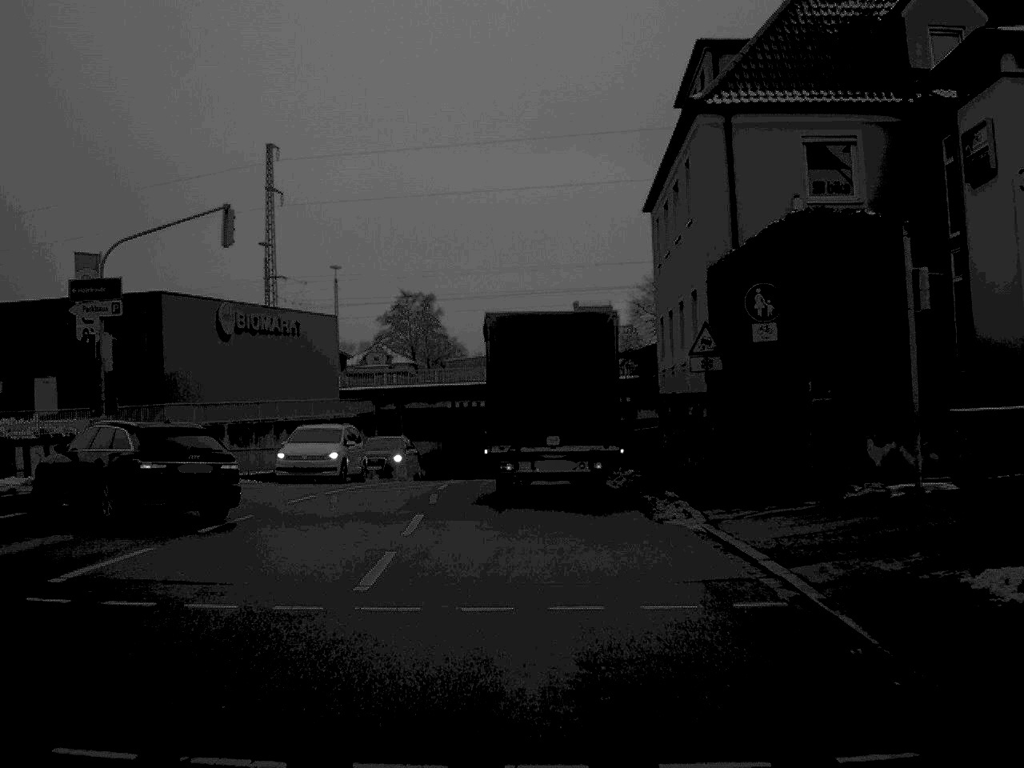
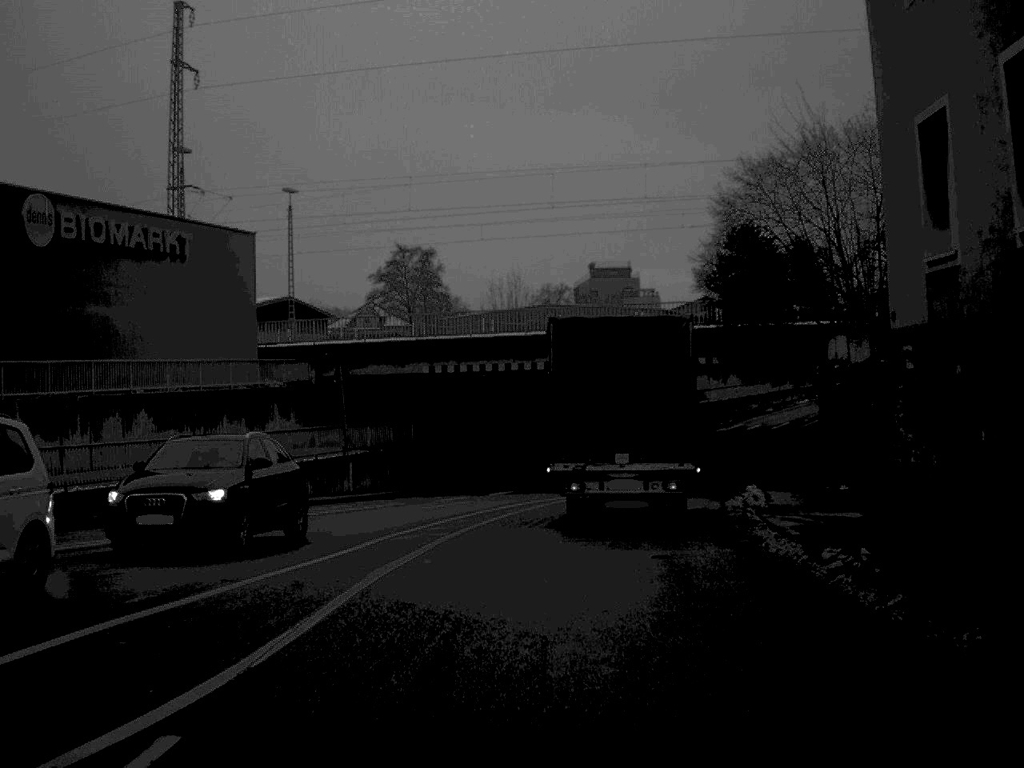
(-0.2, +25.7) m; 0°
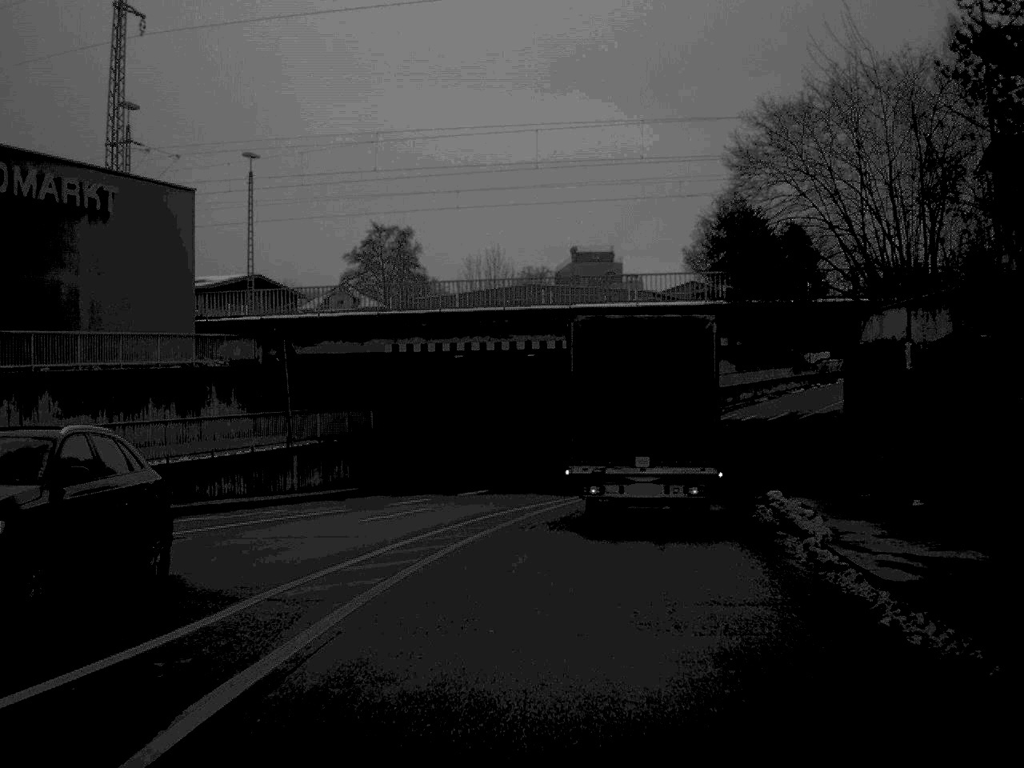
(+0.1, +6.4) m; +1°
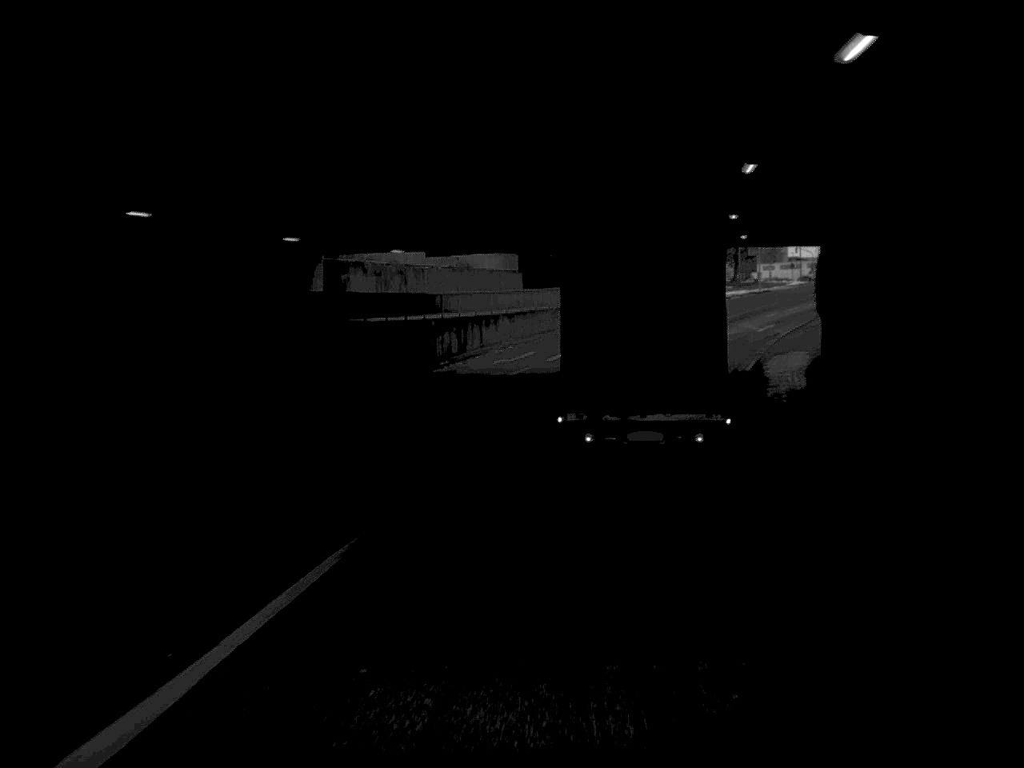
(+2.9, +32.2) m; +11°
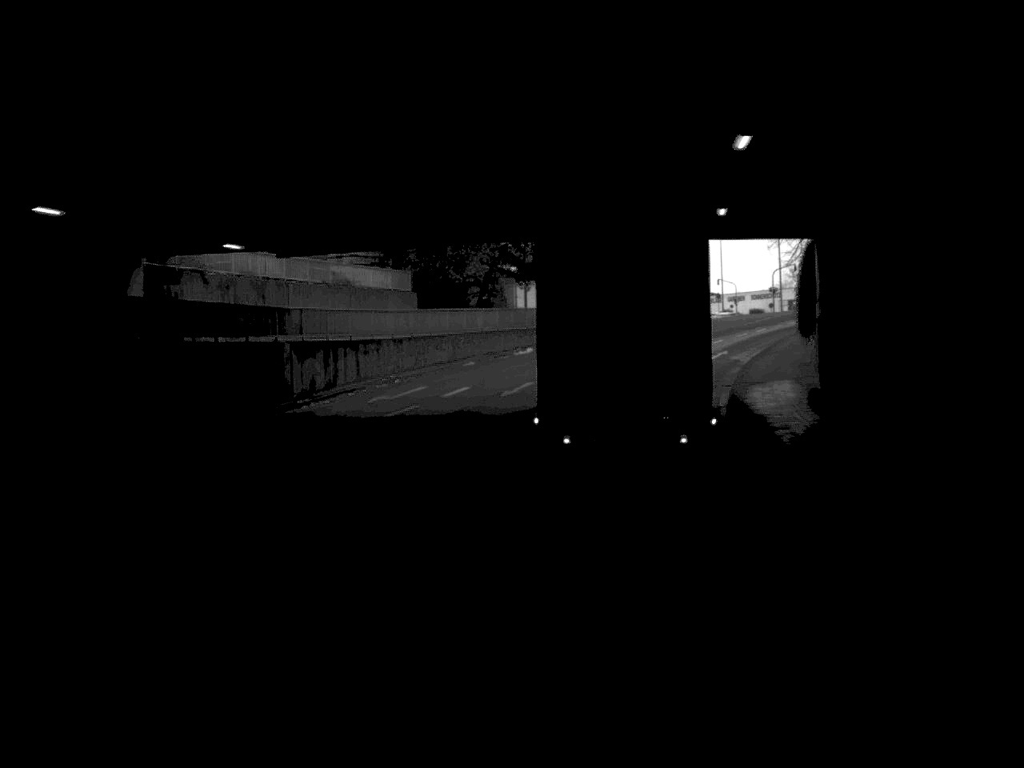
(+0.5, +13.1) m; +4°
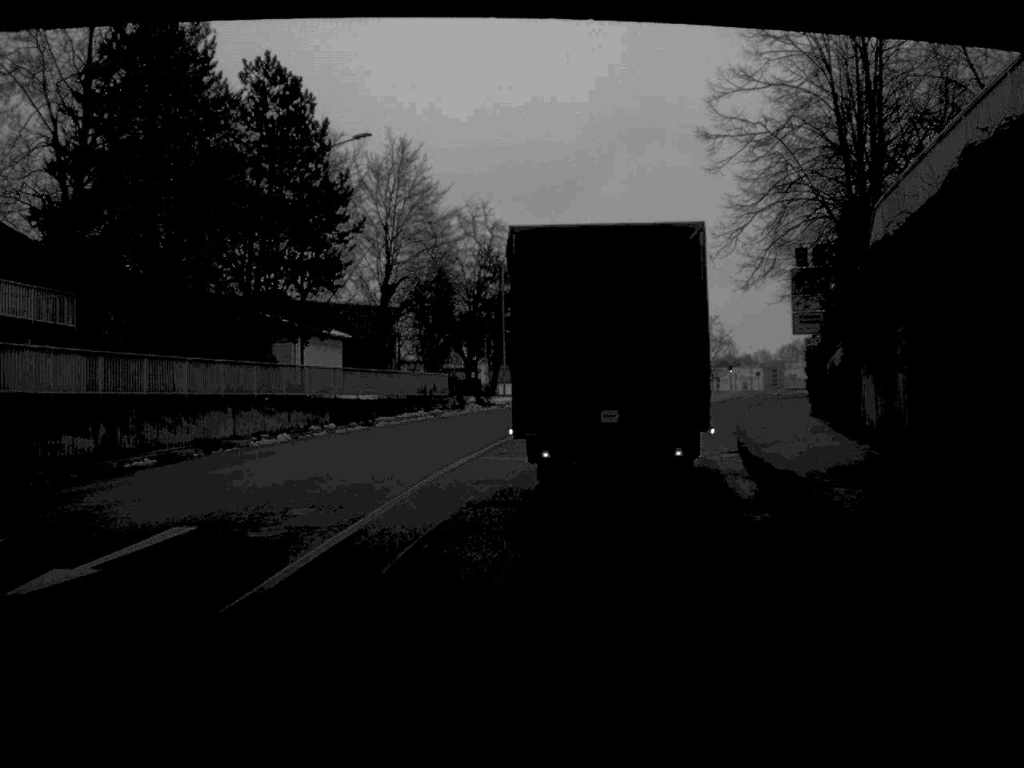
(+1.8, +27.1) m; +8°
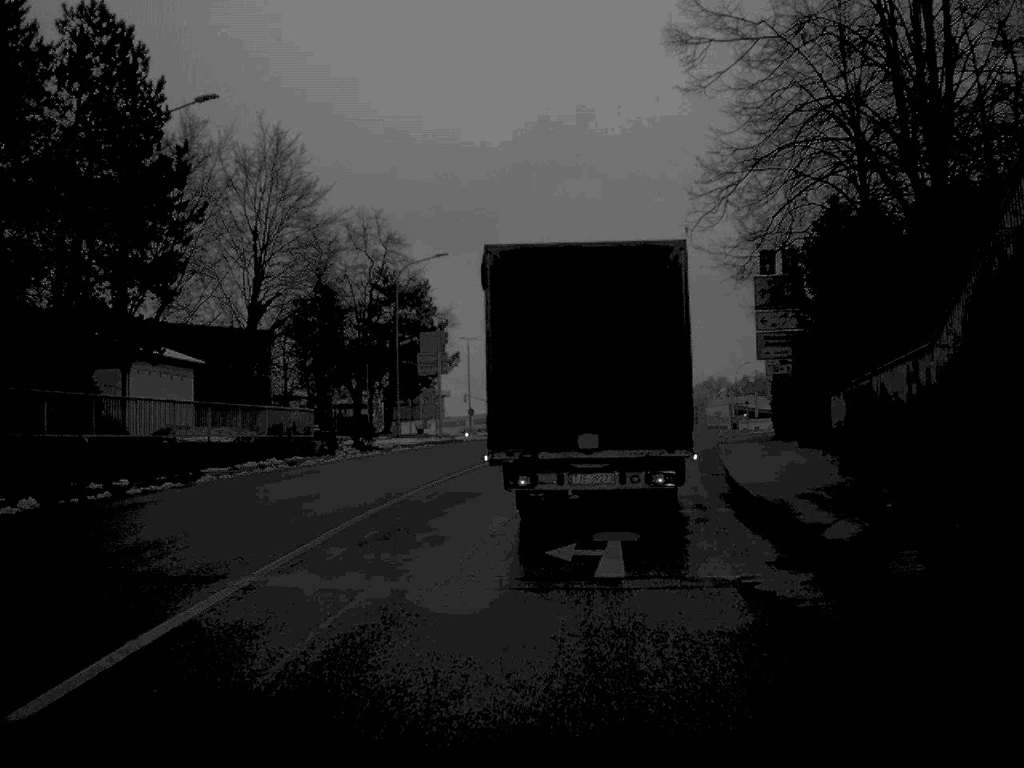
(+0.5, +12.3) m; +4°
